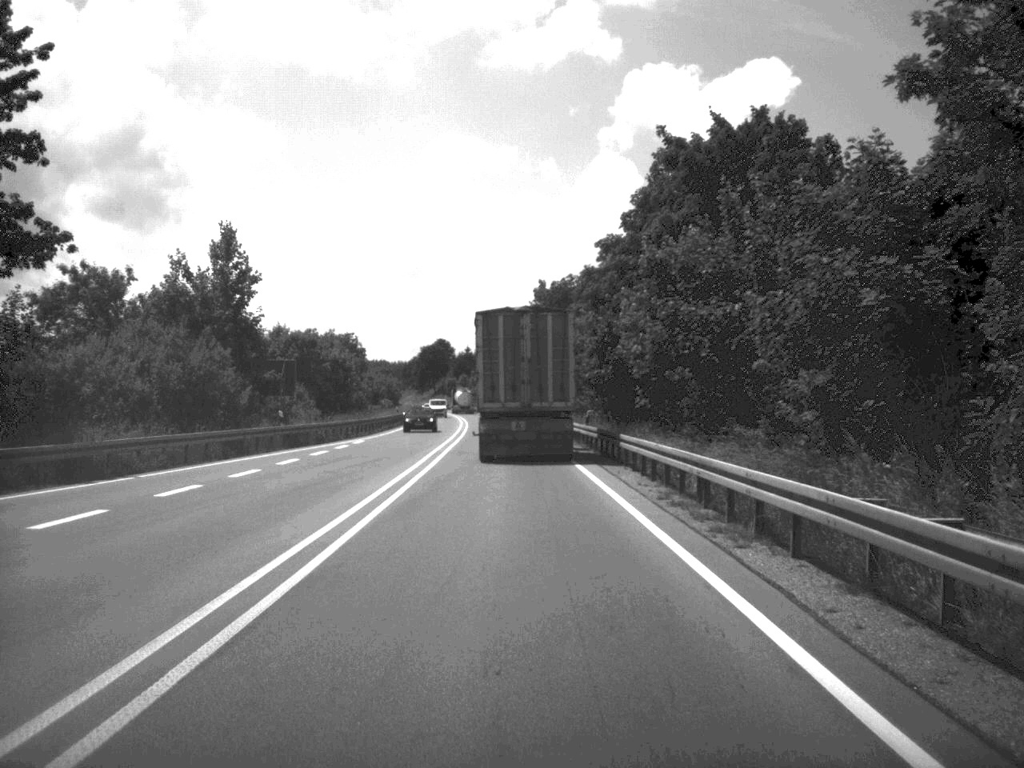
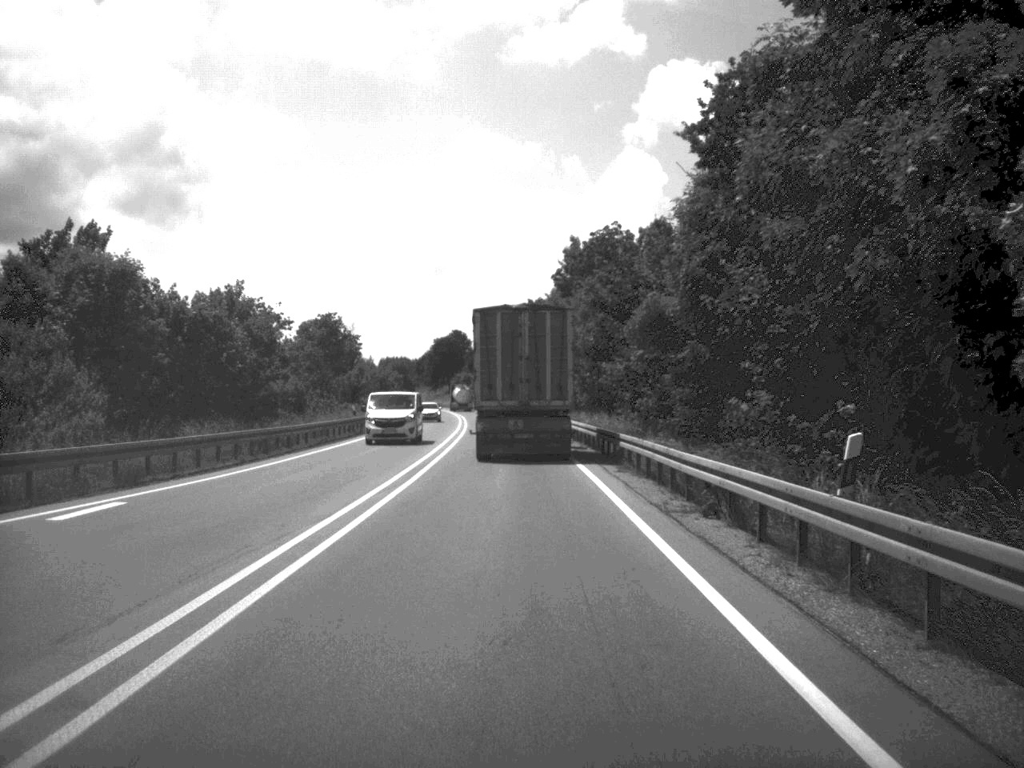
(-0.3, +34.7) m; -1°
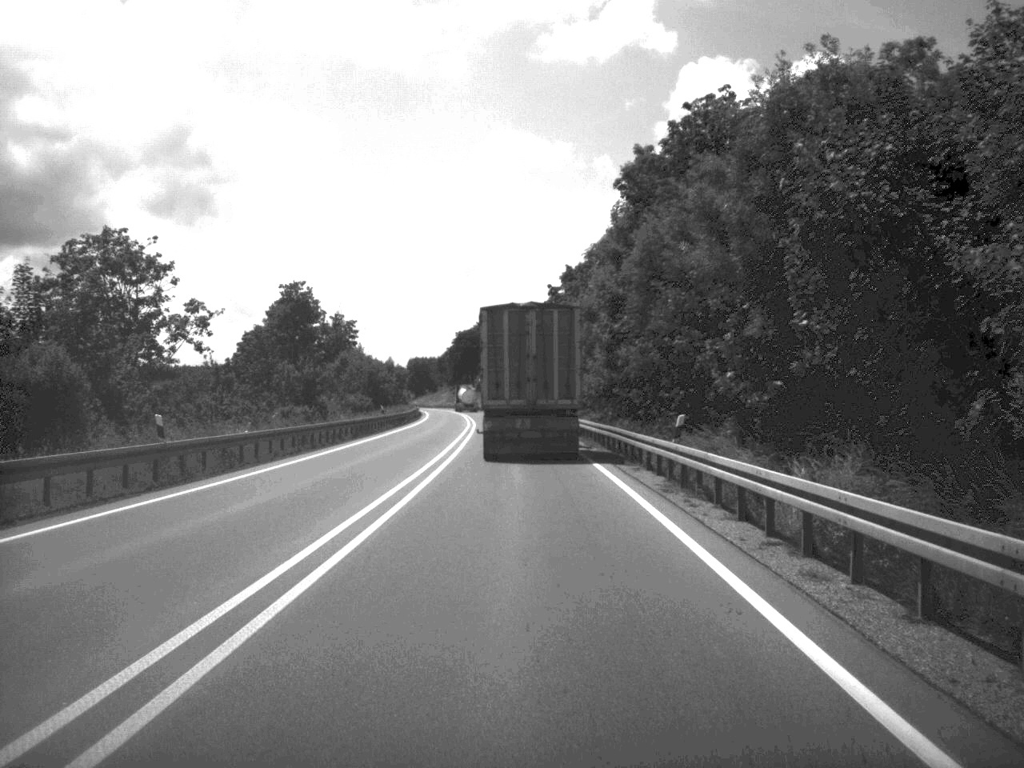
(-0.5, +36.8) m; -2°
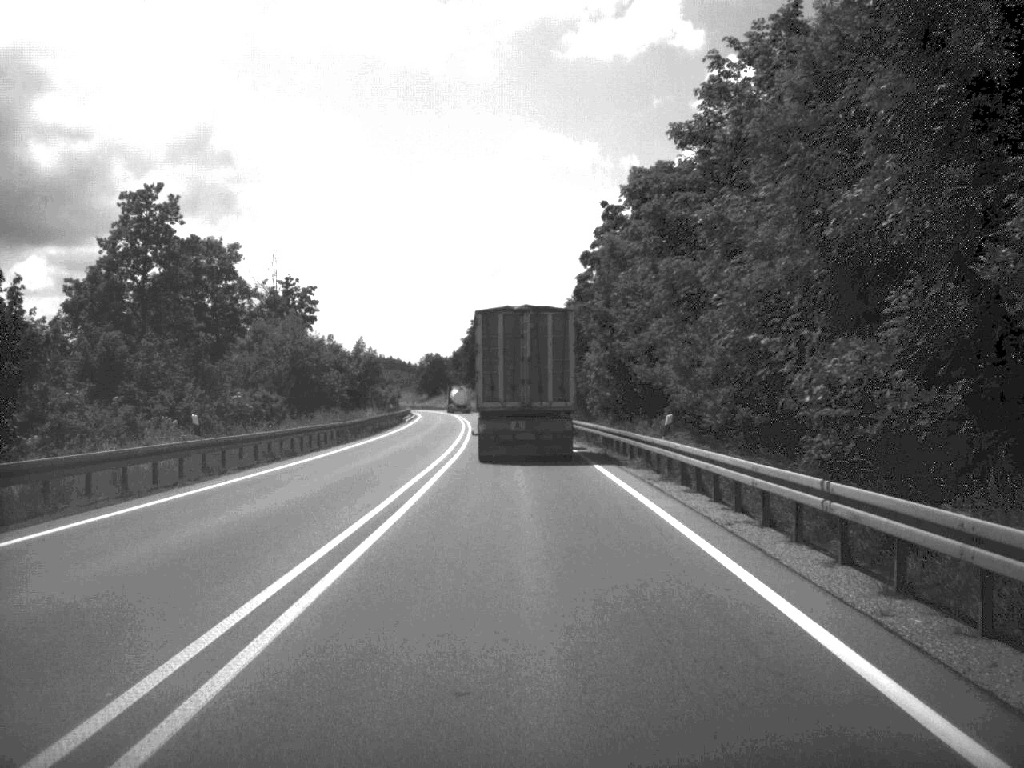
(-0.6, +46.0) m; -1°
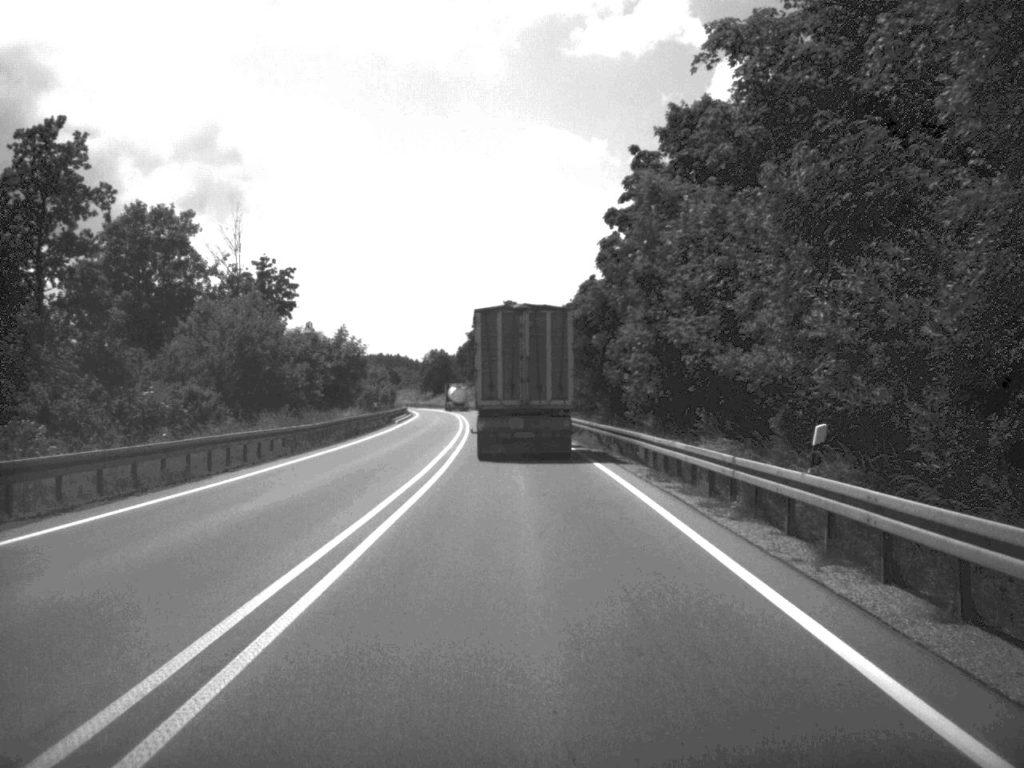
(0.0, +13.3) m; 0°
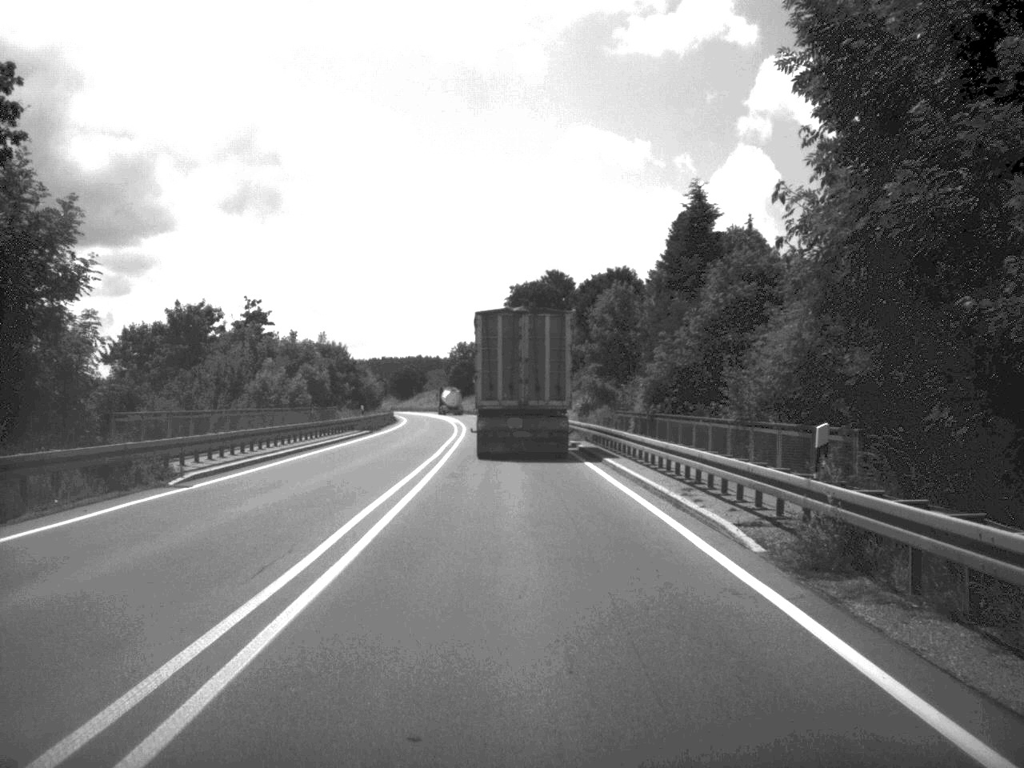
(-1.1, +58.3) m; -2°
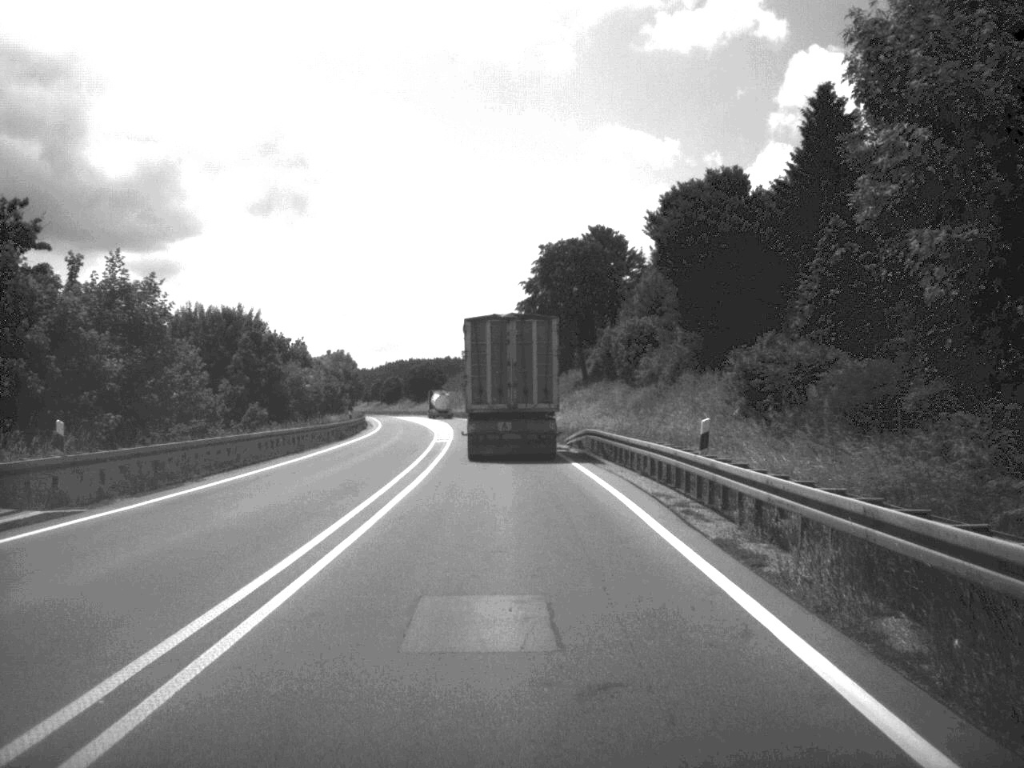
(-0.6, +45.3) m; -2°
